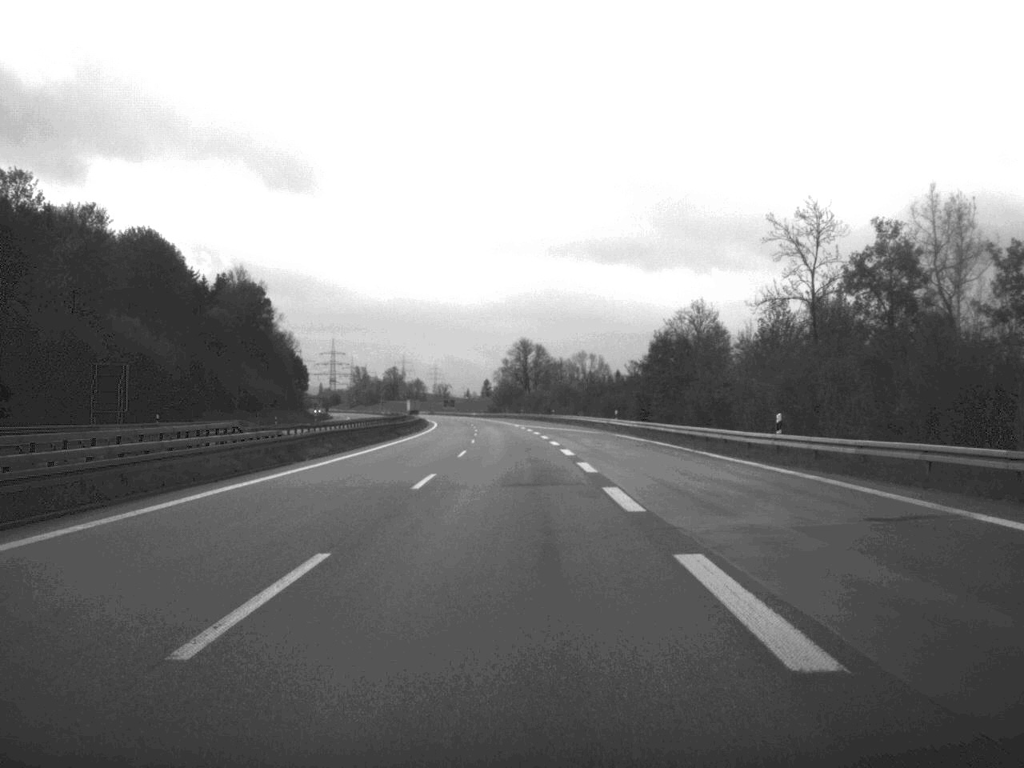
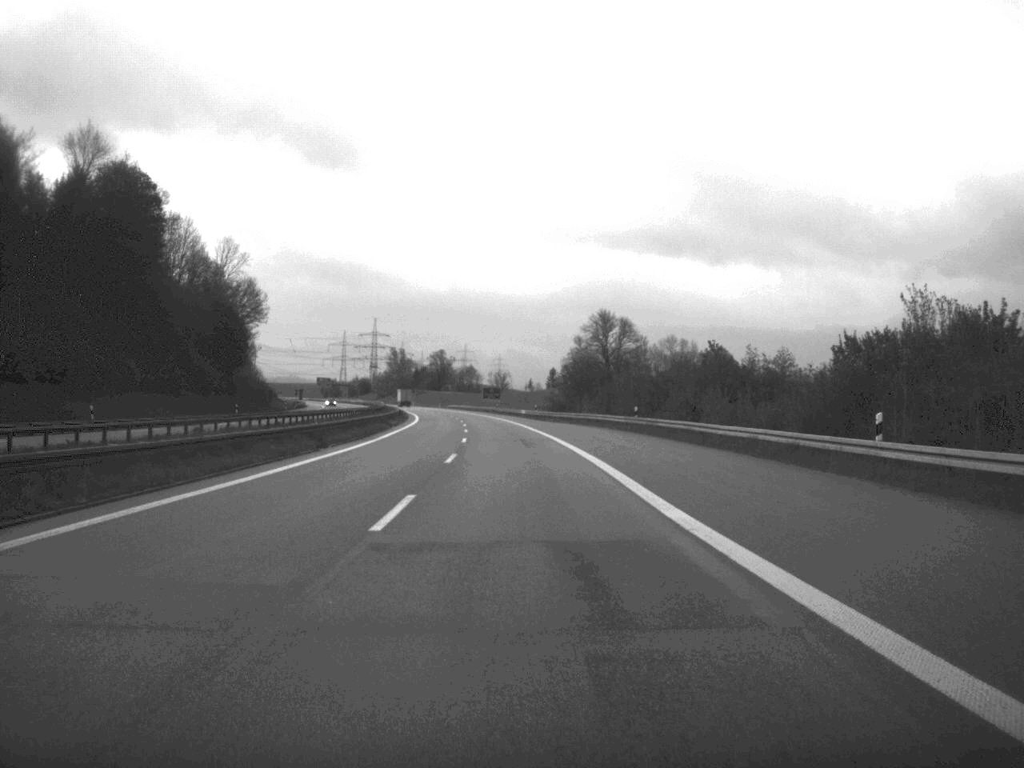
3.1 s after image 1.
(-3.0, +116.1) m; -3°
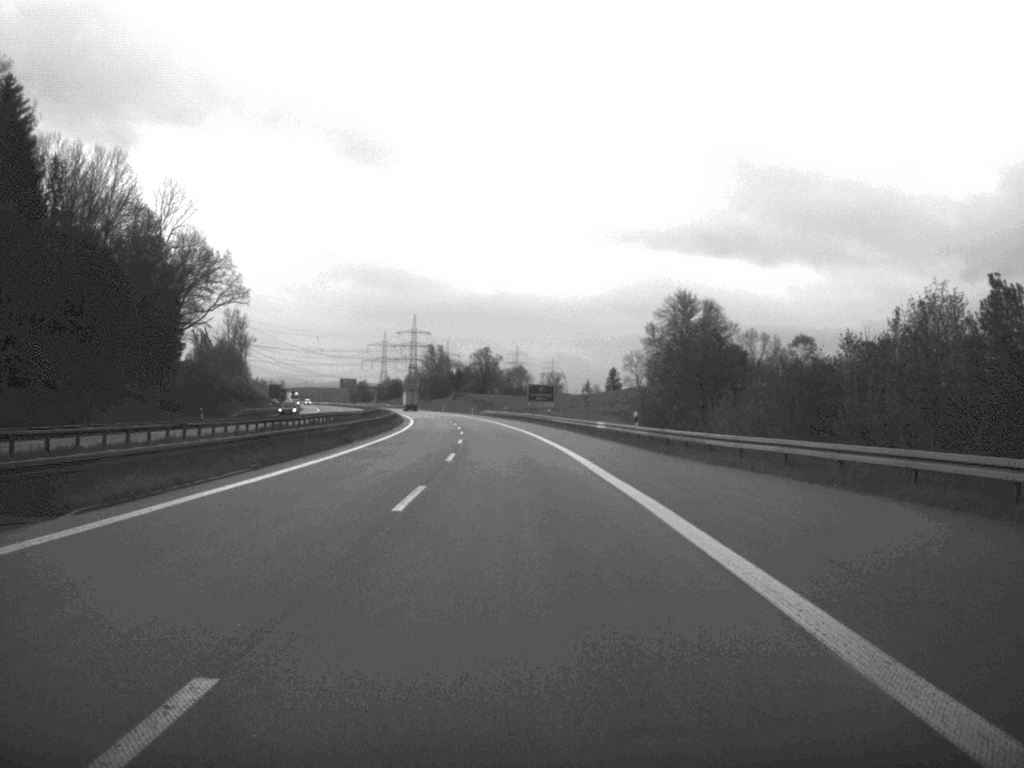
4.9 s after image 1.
(-1.4, +67.4) m; -2°
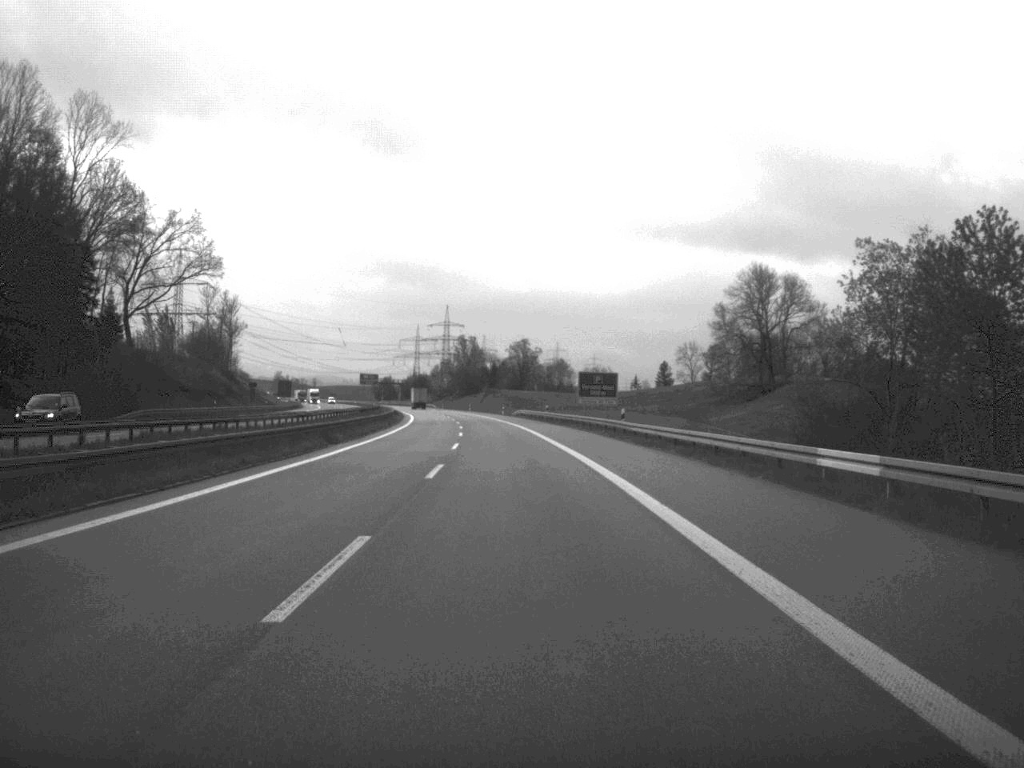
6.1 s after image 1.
(-0.7, +45.5) m; -2°
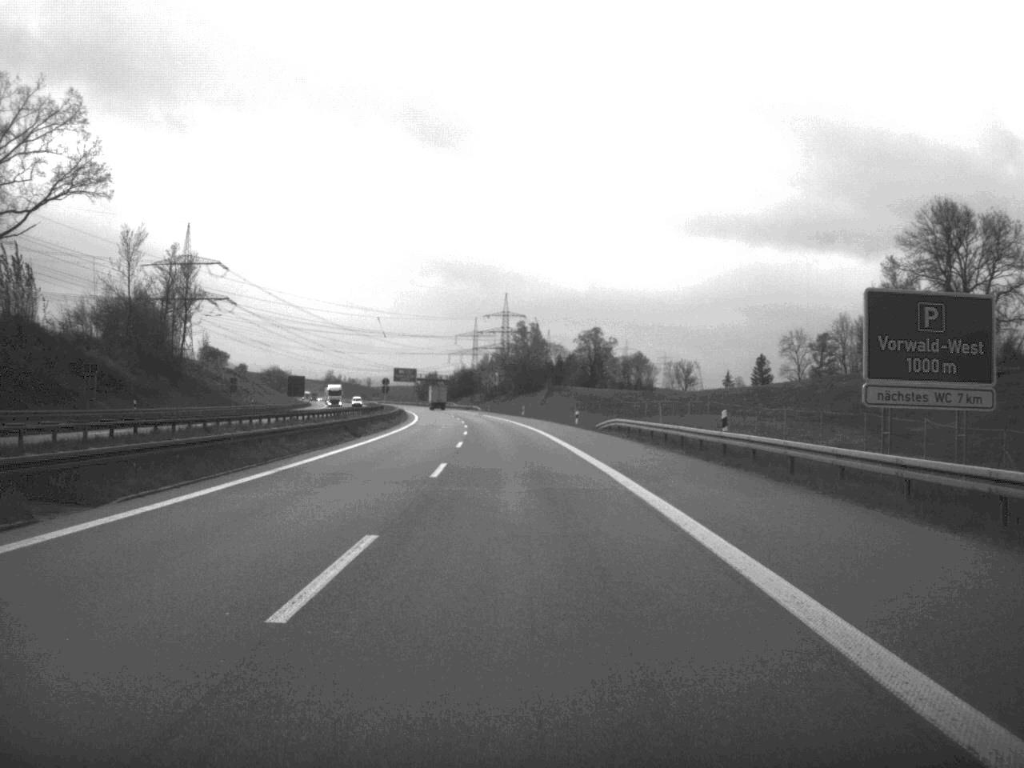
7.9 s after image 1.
(-1.9, +71.0) m; -3°
